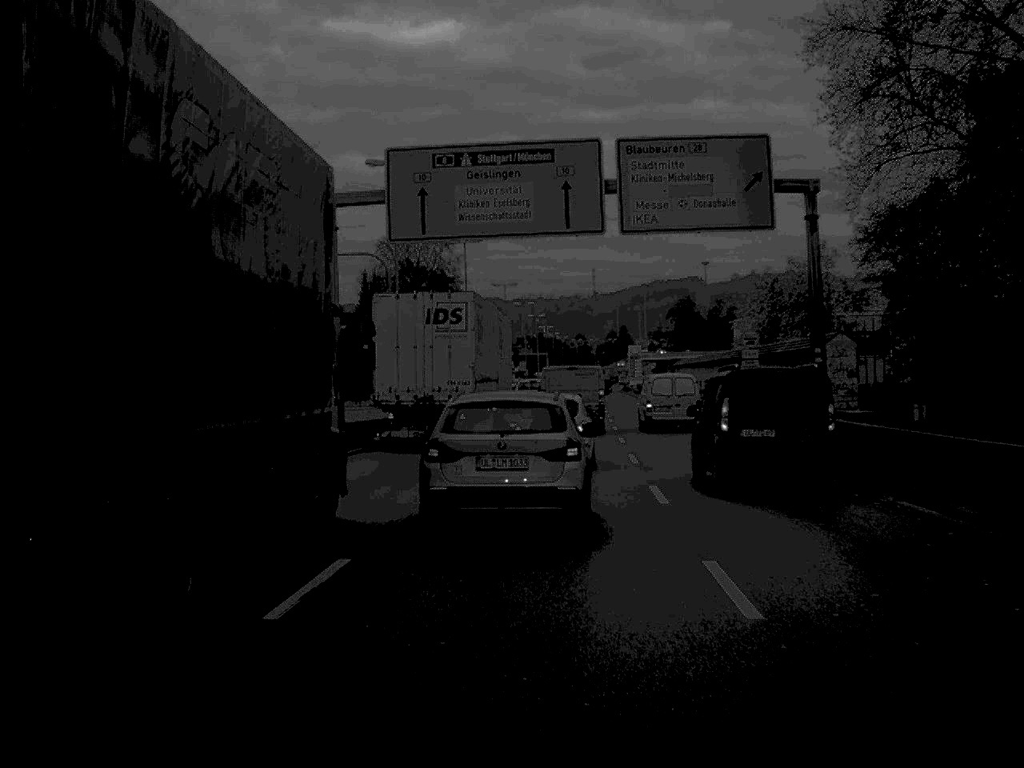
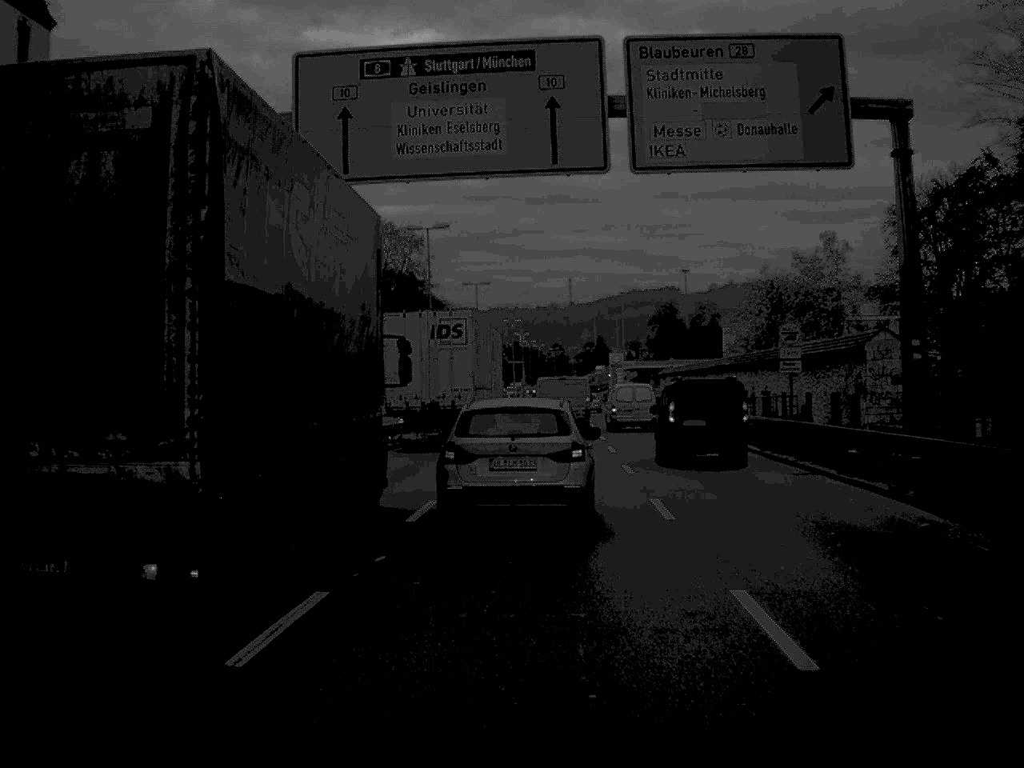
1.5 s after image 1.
(+0.1, +10.3) m; +1°
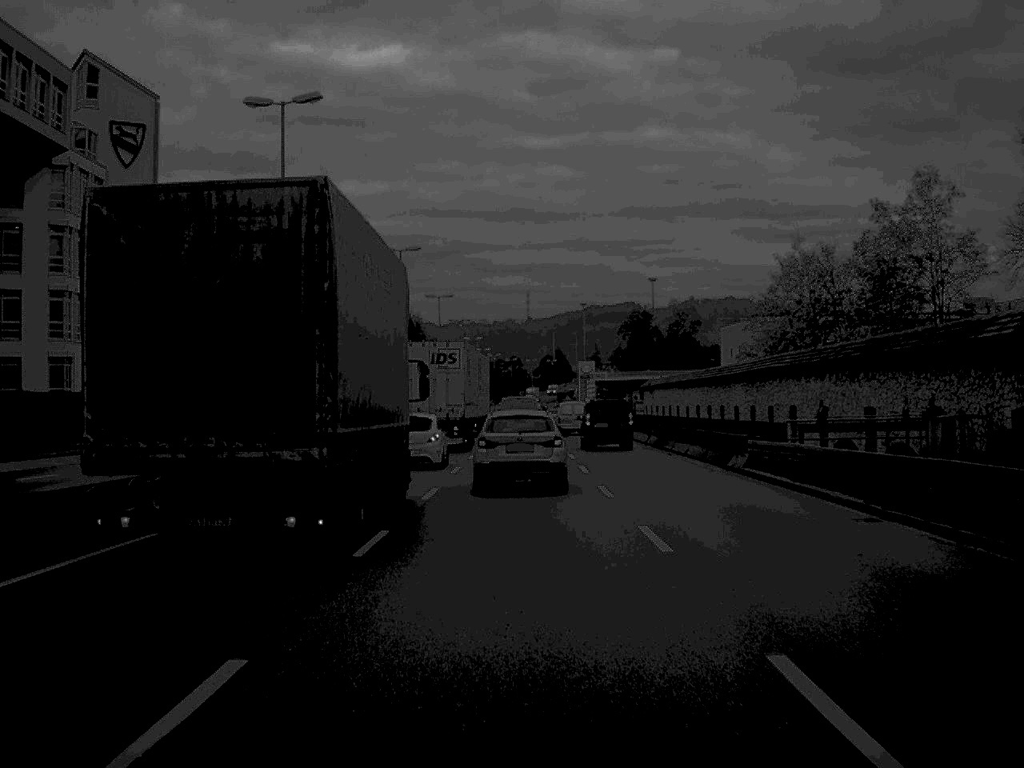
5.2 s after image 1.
(+0.5, +29.1) m; +2°
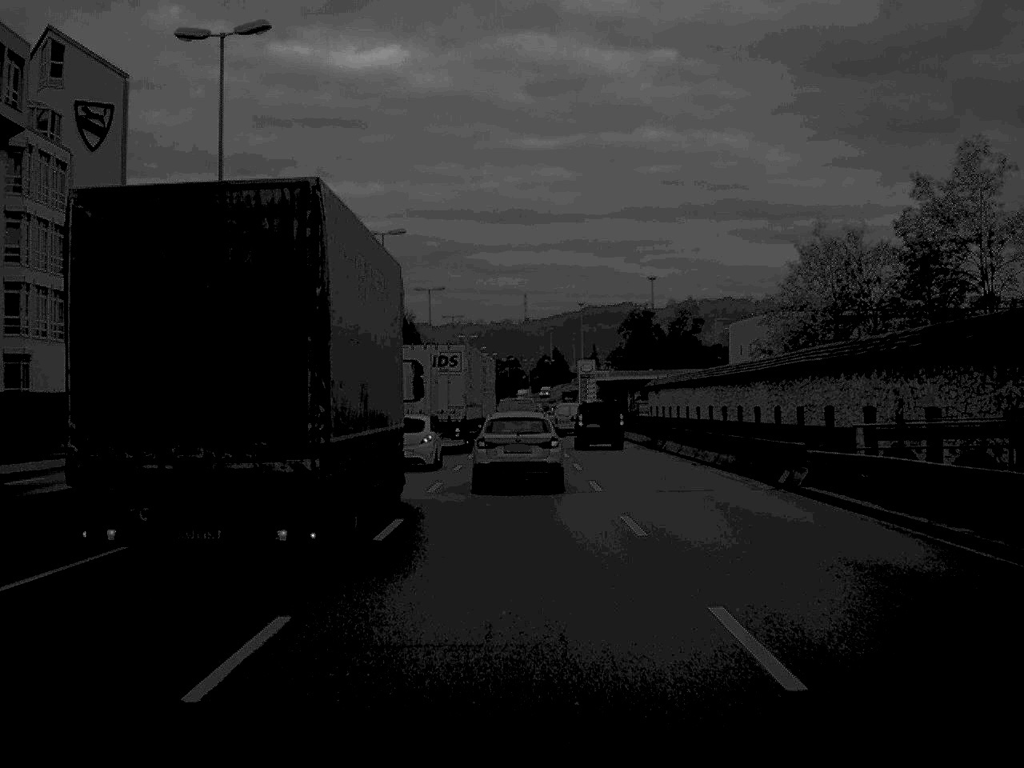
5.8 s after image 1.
(0.0, +6.7) m; 0°
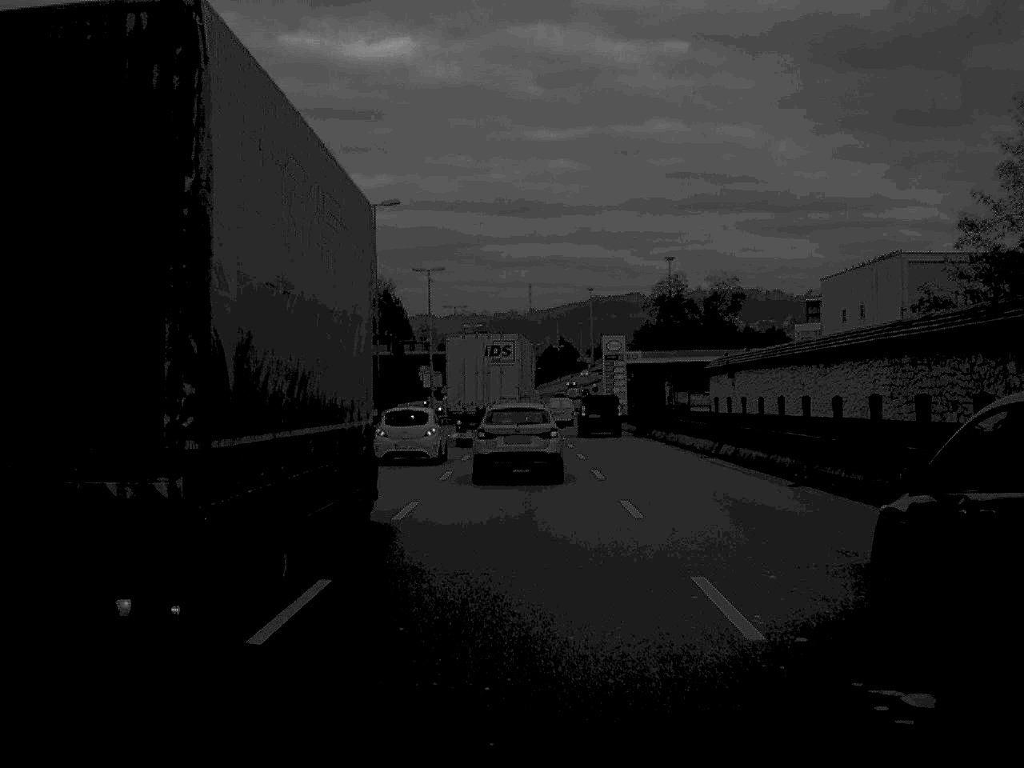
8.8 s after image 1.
(-0.1, +34.6) m; 0°
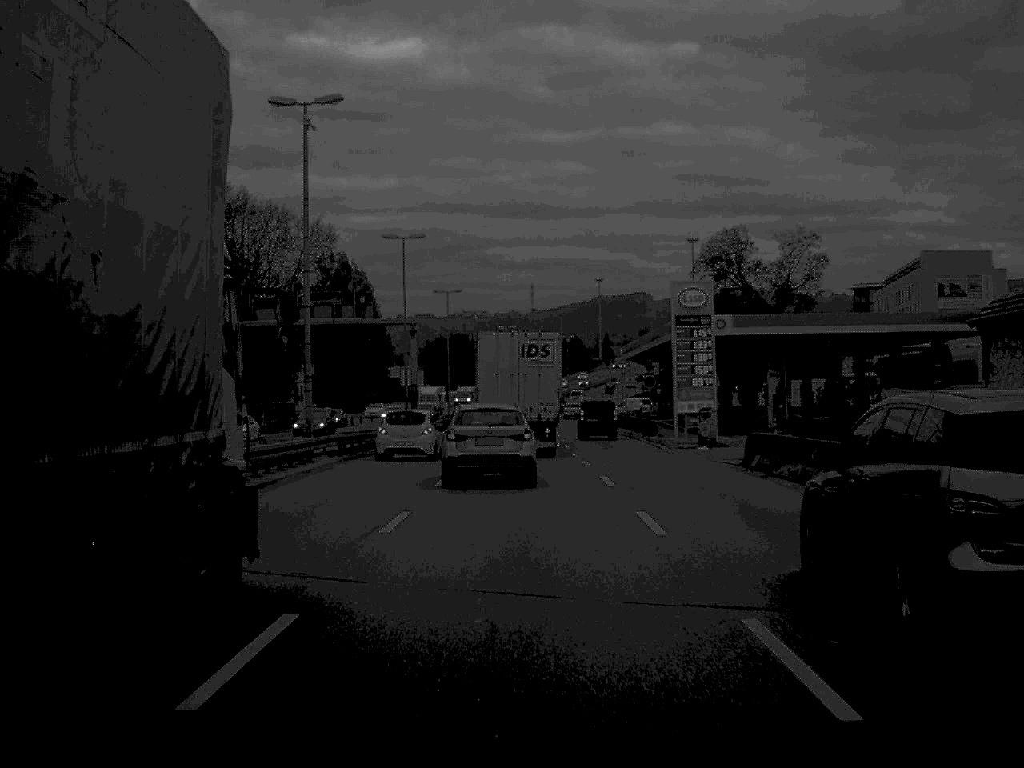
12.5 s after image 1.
(0.0, +46.5) m; 0°
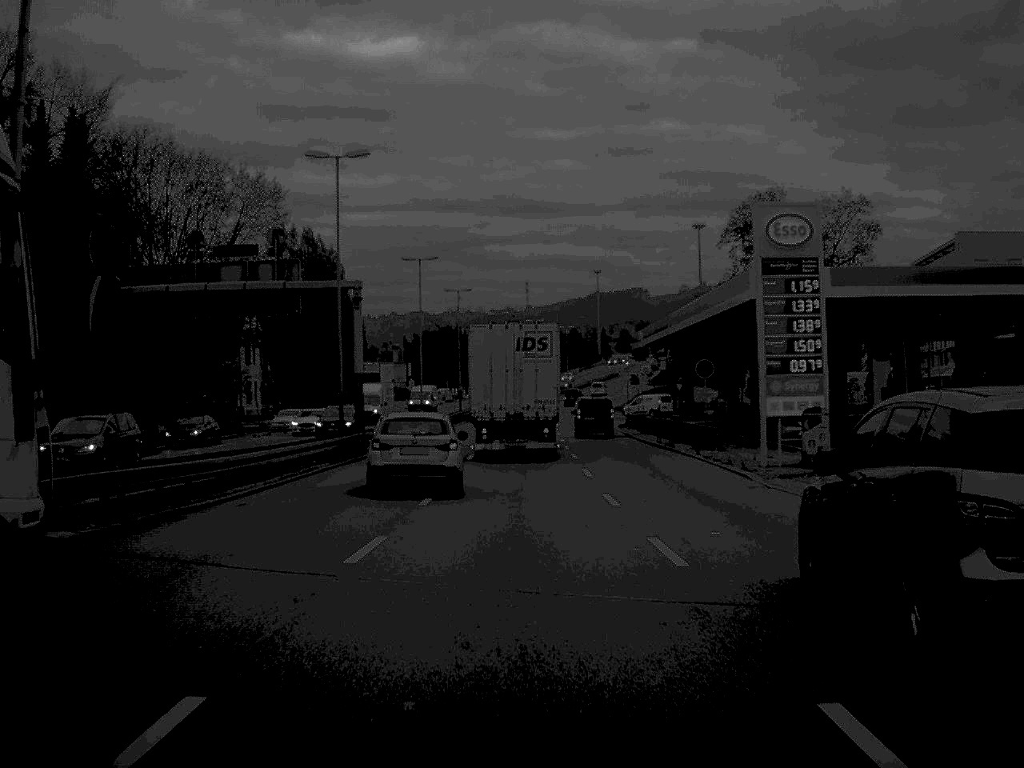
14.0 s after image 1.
(0.0, +20.5) m; 0°
